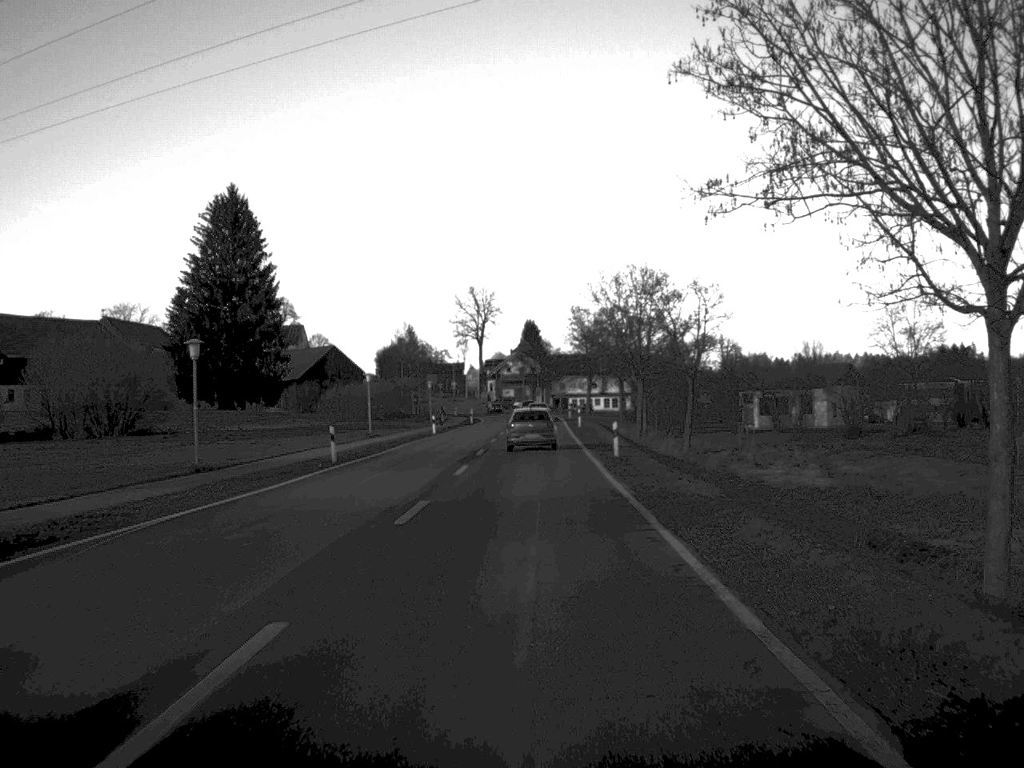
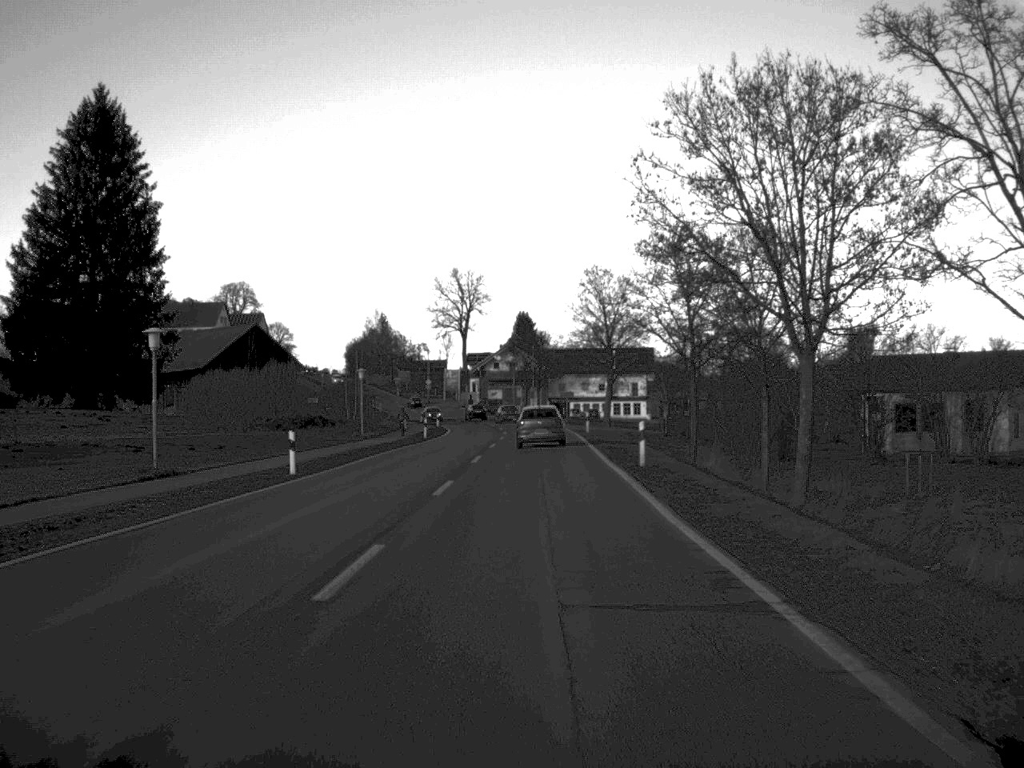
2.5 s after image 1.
(+0.1, +42.8) m; 0°
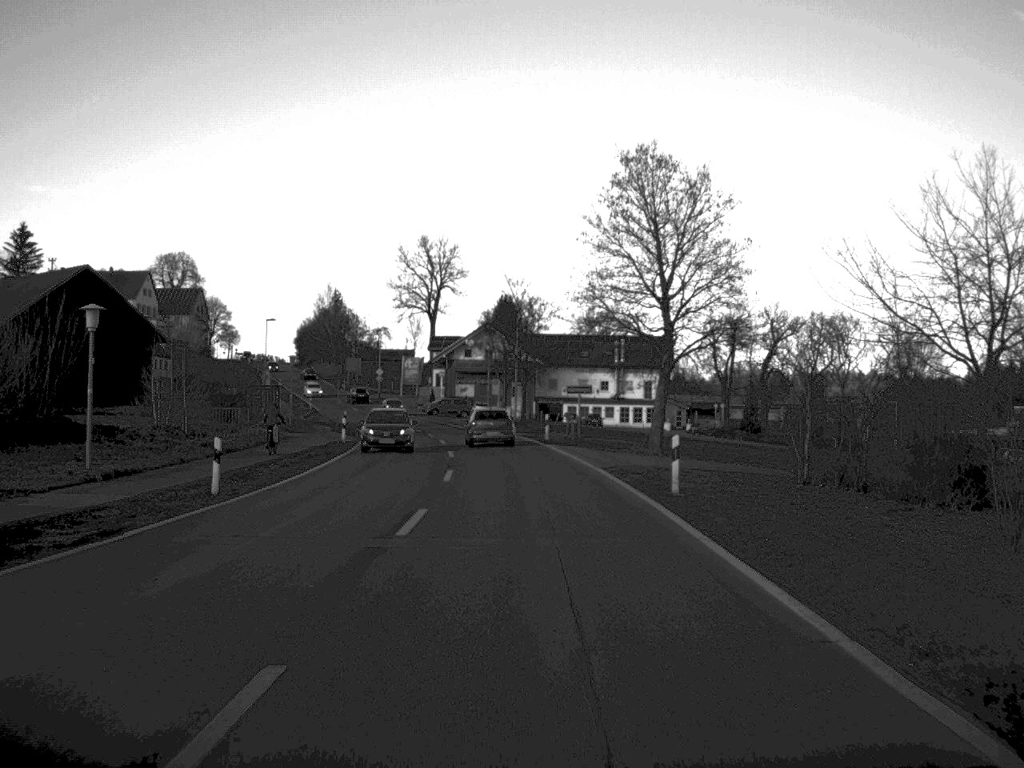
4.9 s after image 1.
(+0.1, +42.8) m; +1°
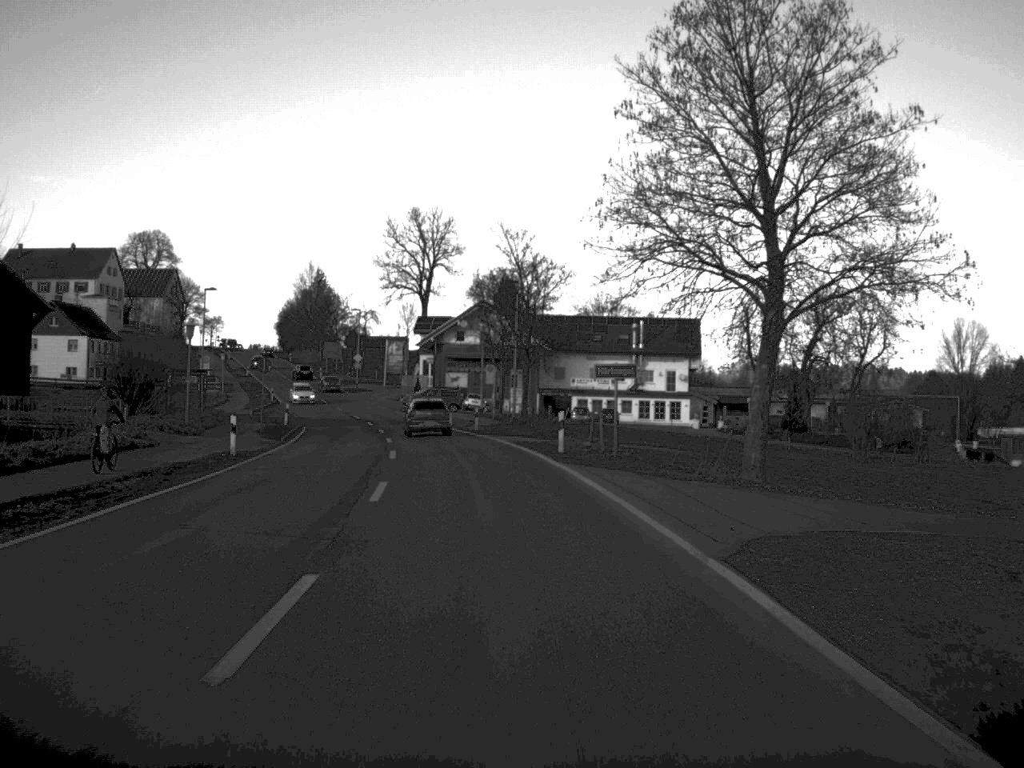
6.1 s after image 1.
(0.0, +20.3) m; 0°
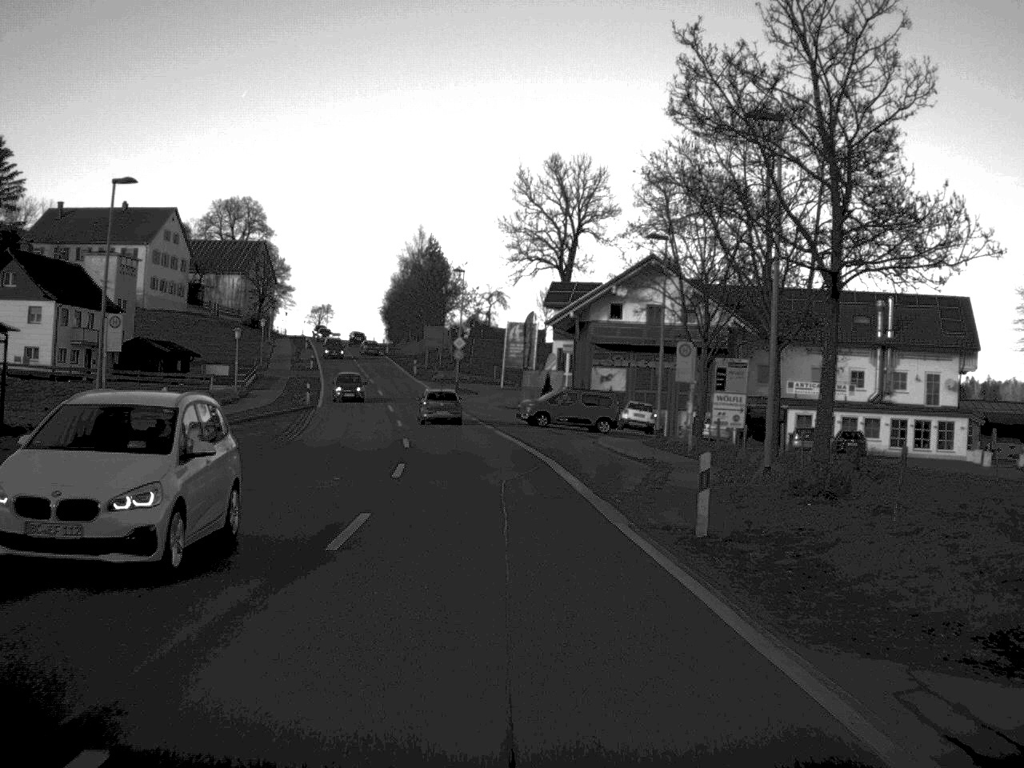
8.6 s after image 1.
(-2.5, +41.6) m; -7°
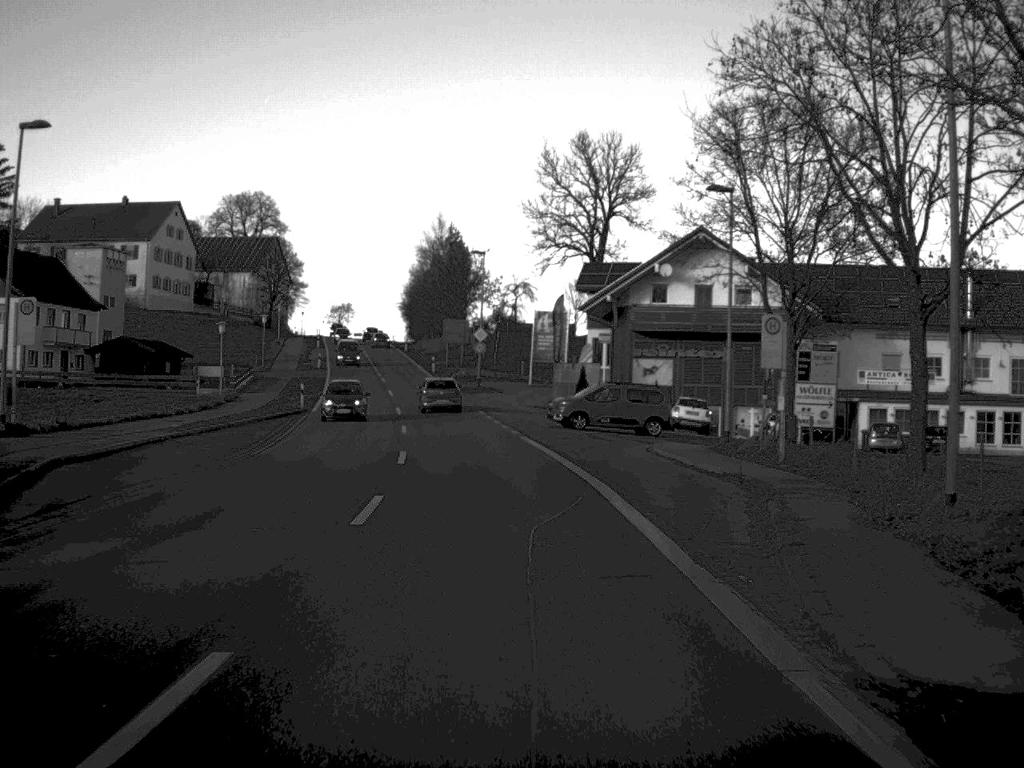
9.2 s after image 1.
(-0.1, +9.9) m; -1°
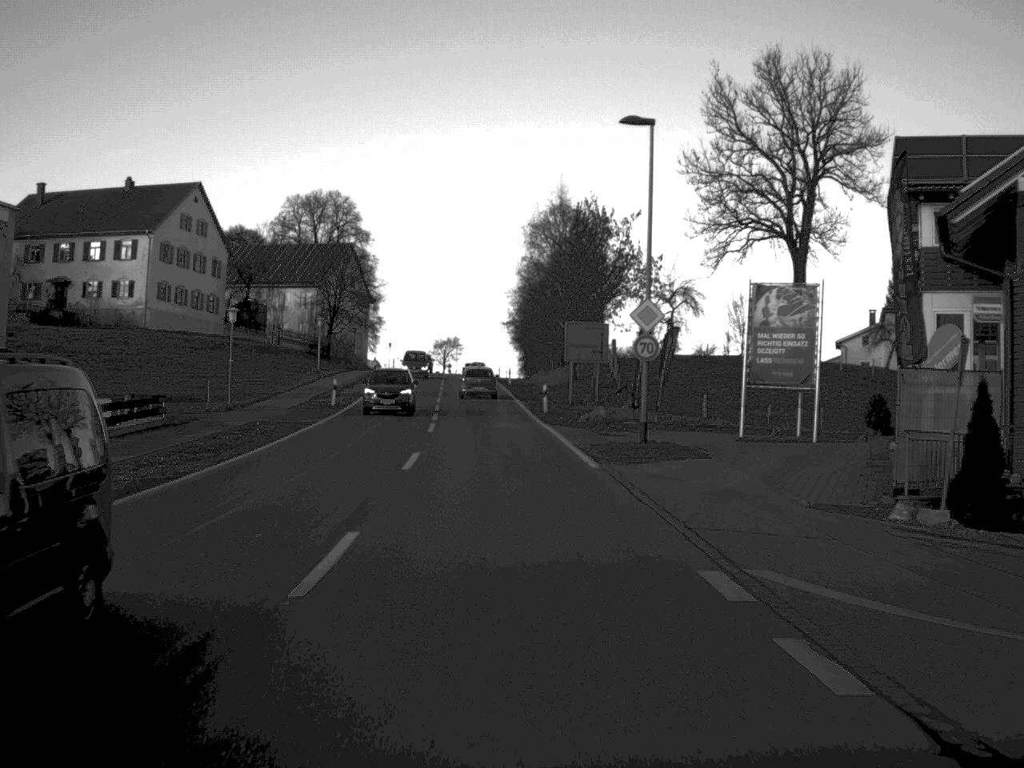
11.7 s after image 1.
(-2.2, +42.2) m; -6°
